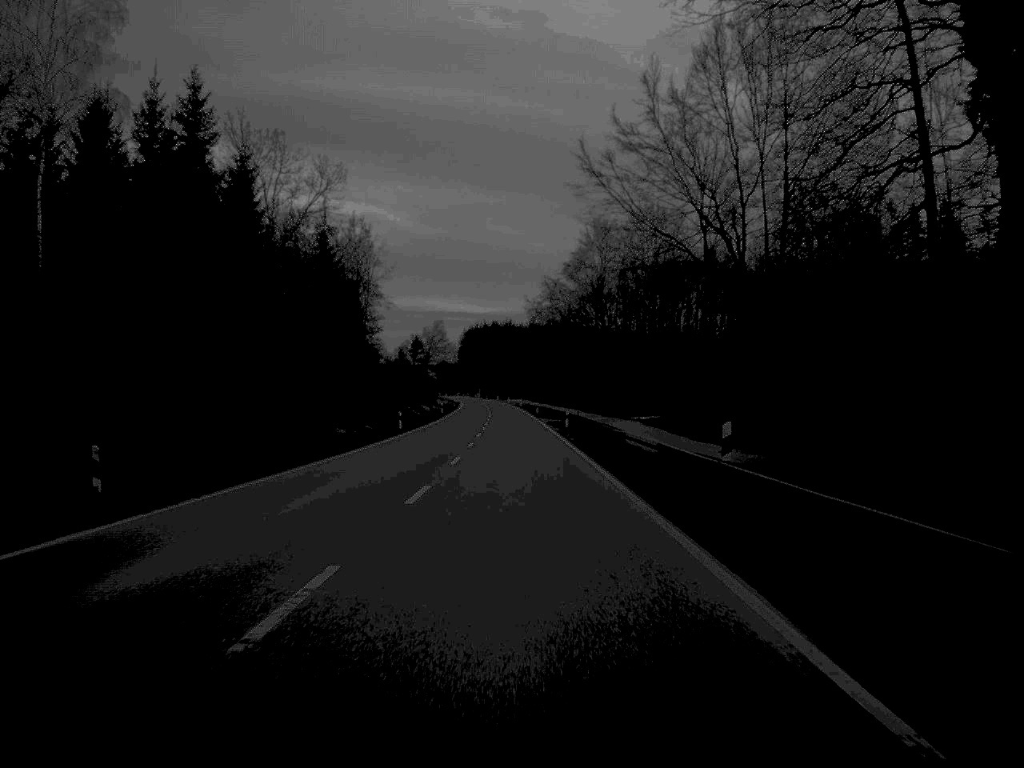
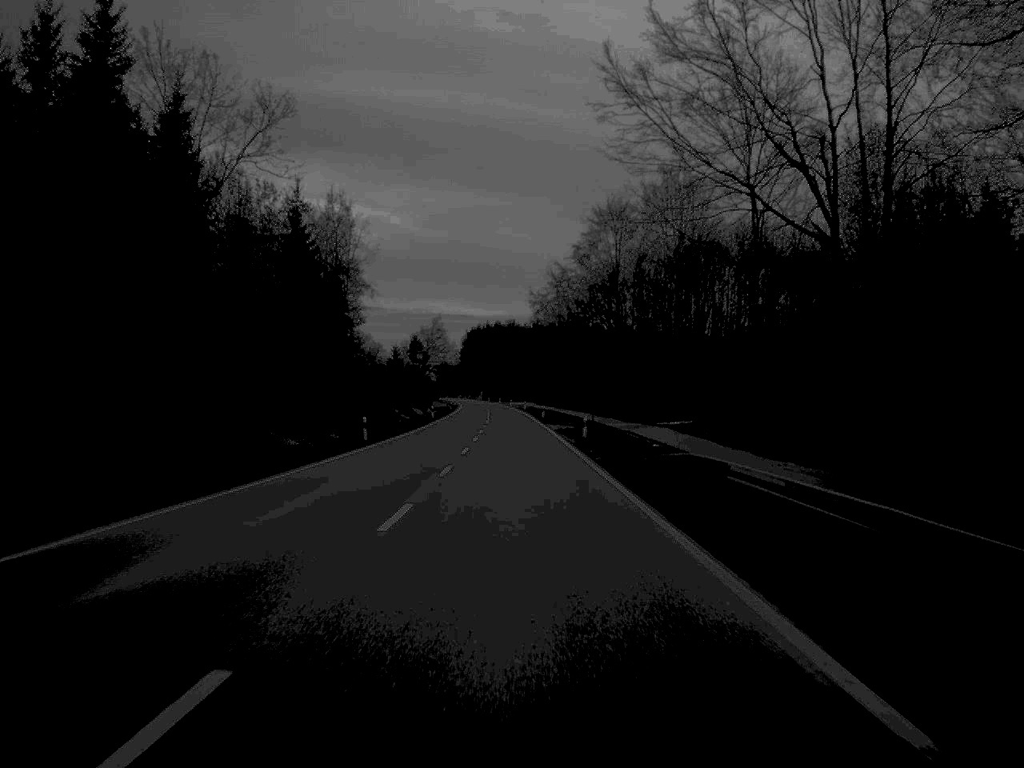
(0.0, +16.5) m; 0°
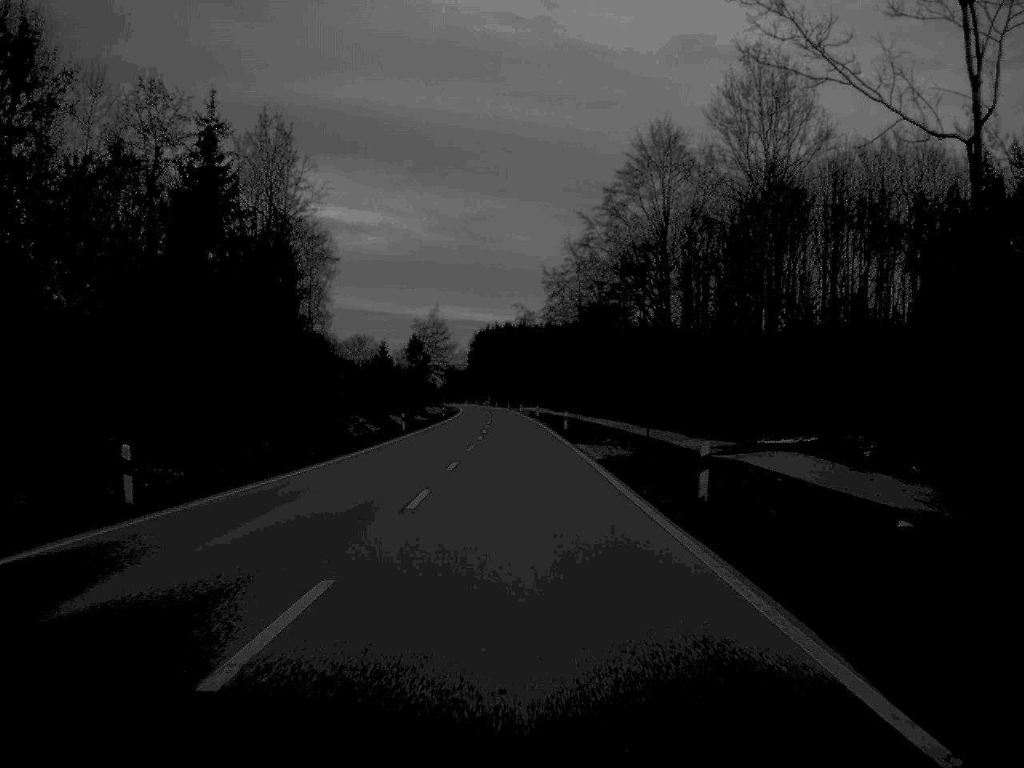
(-0.1, +32.4) m; 0°
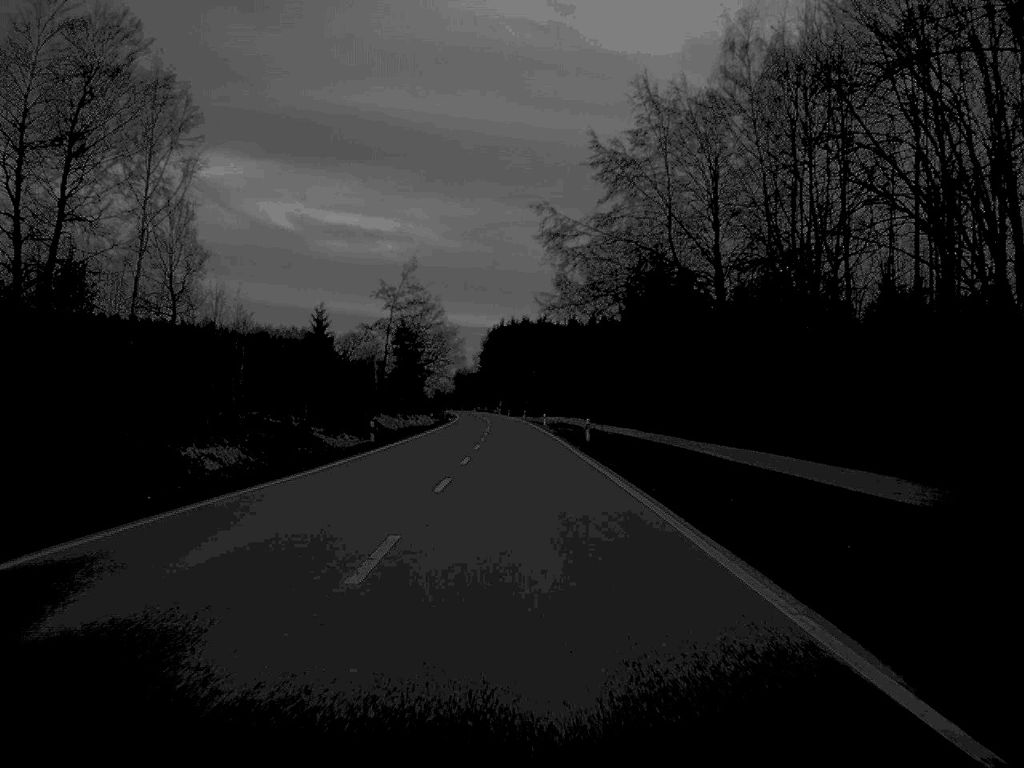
(-0.6, +67.9) m; -1°
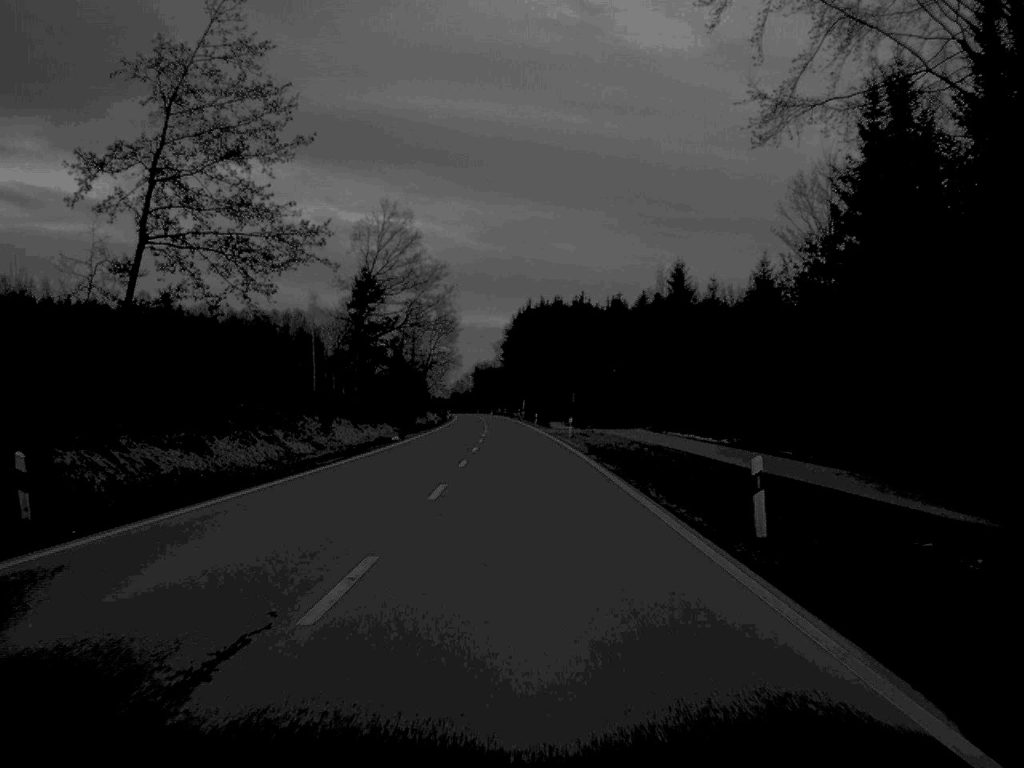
(-0.8, +85.2) m; -1°
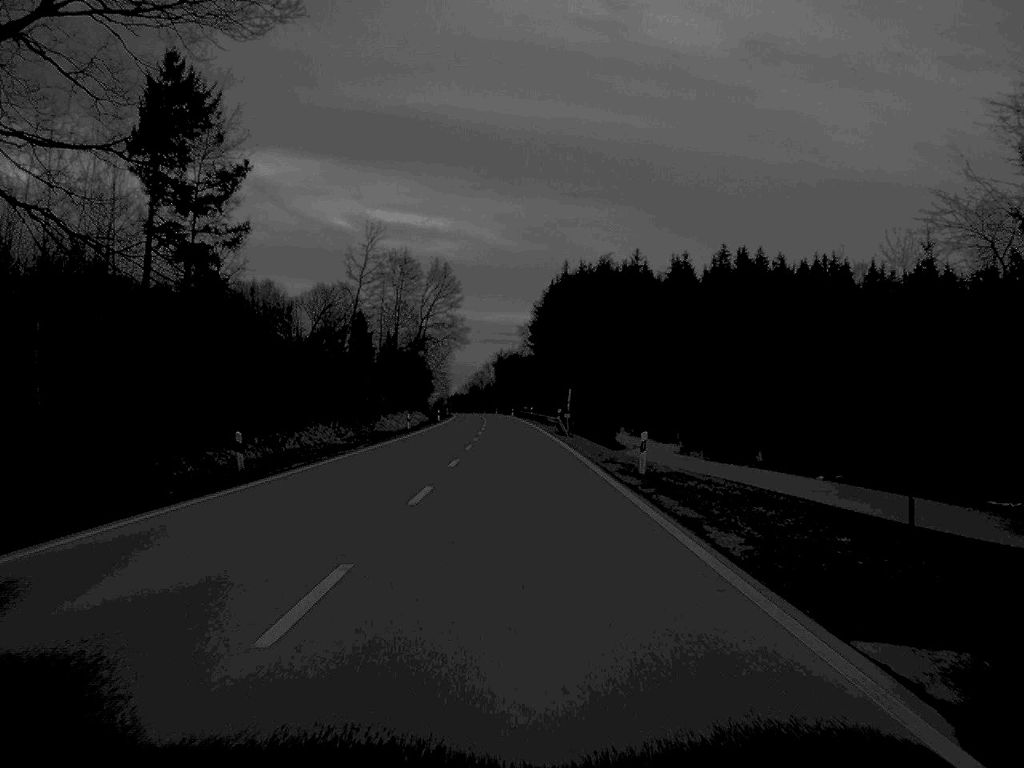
(-0.8, +85.5) m; -1°
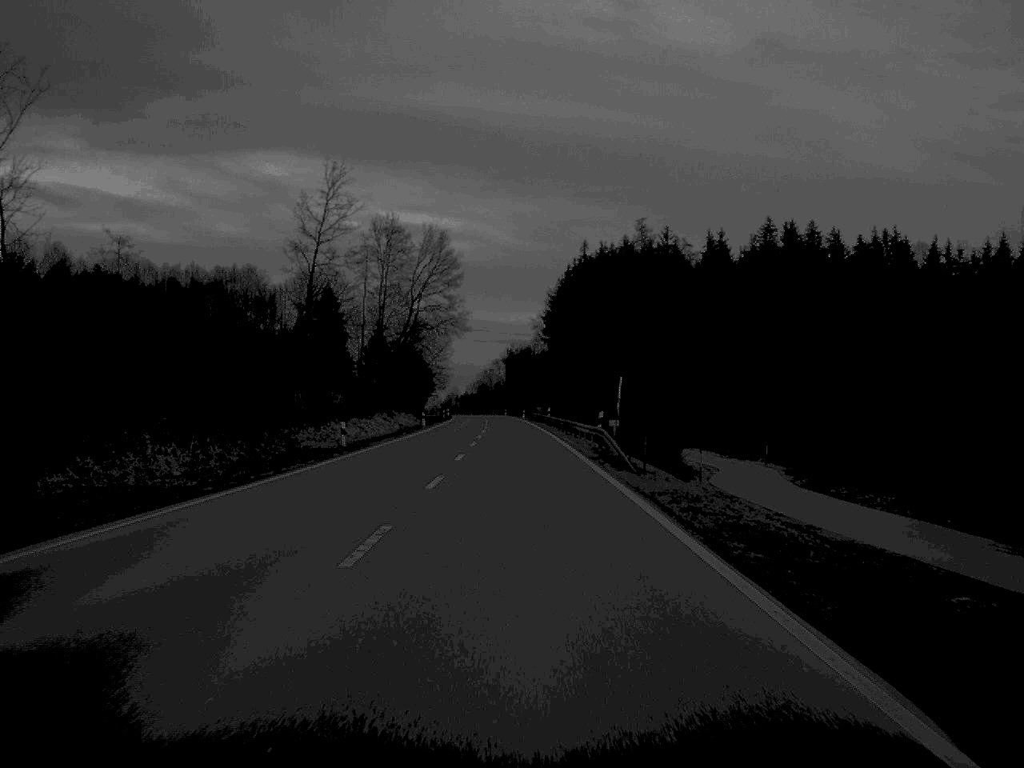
(-0.1, +32.1) m; -1°
